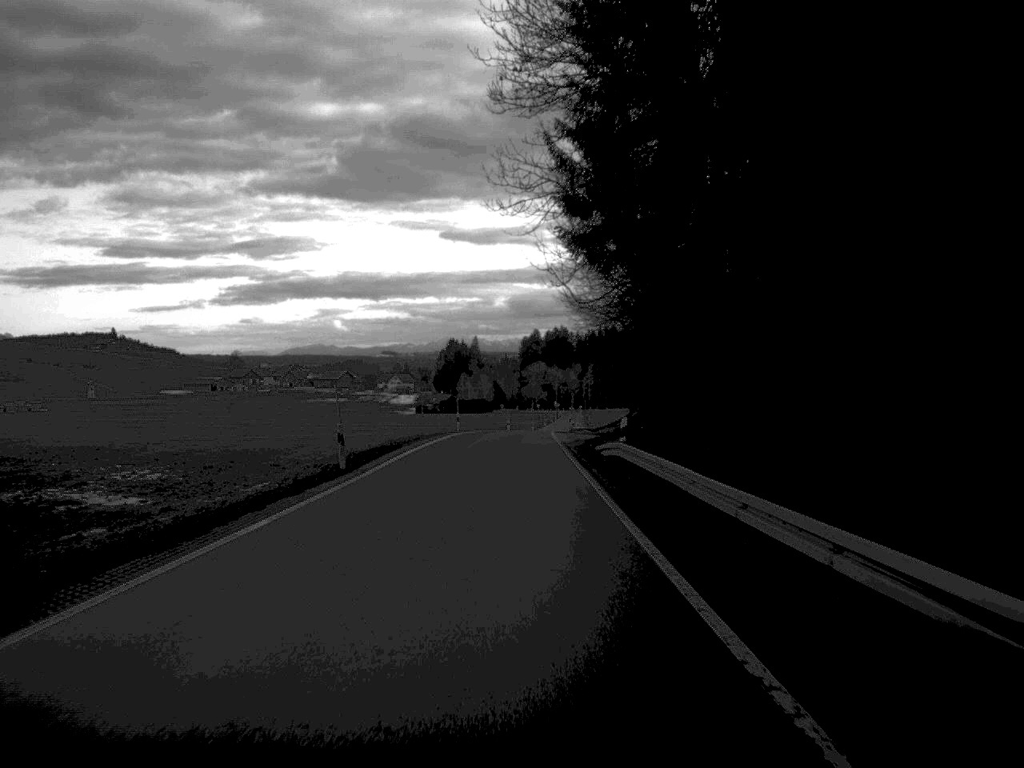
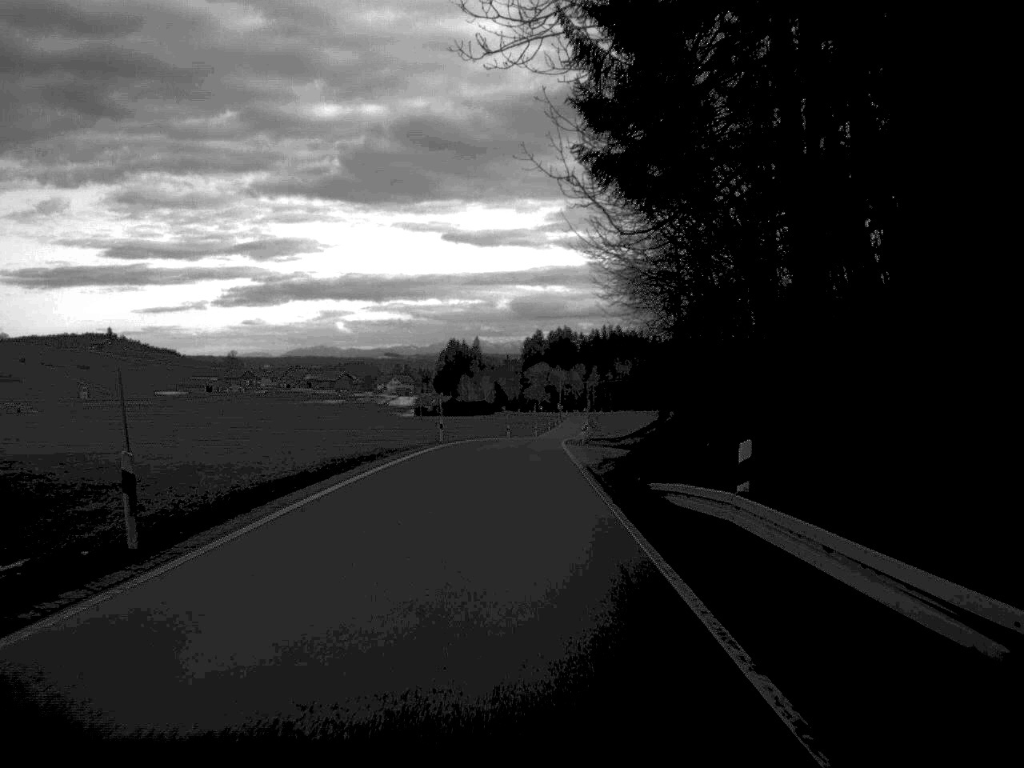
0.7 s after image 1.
(0.0, +15.9) m; 0°
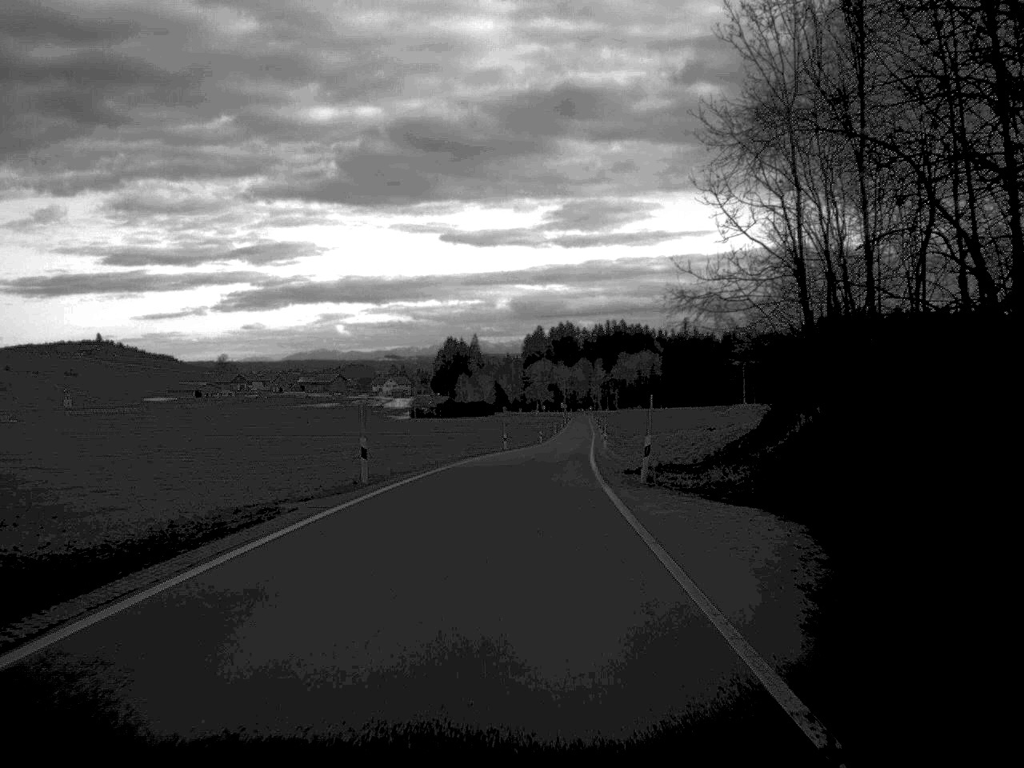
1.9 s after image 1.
(0.0, +27.4) m; 0°
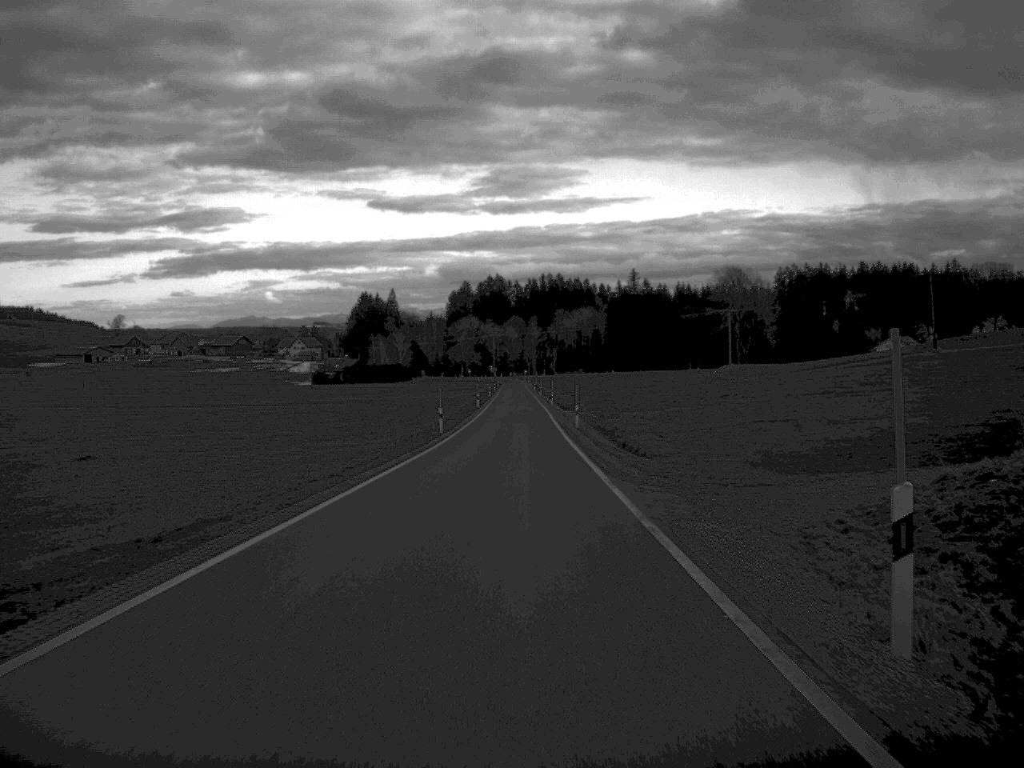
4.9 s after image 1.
(+2.0, +70.7) m; +3°
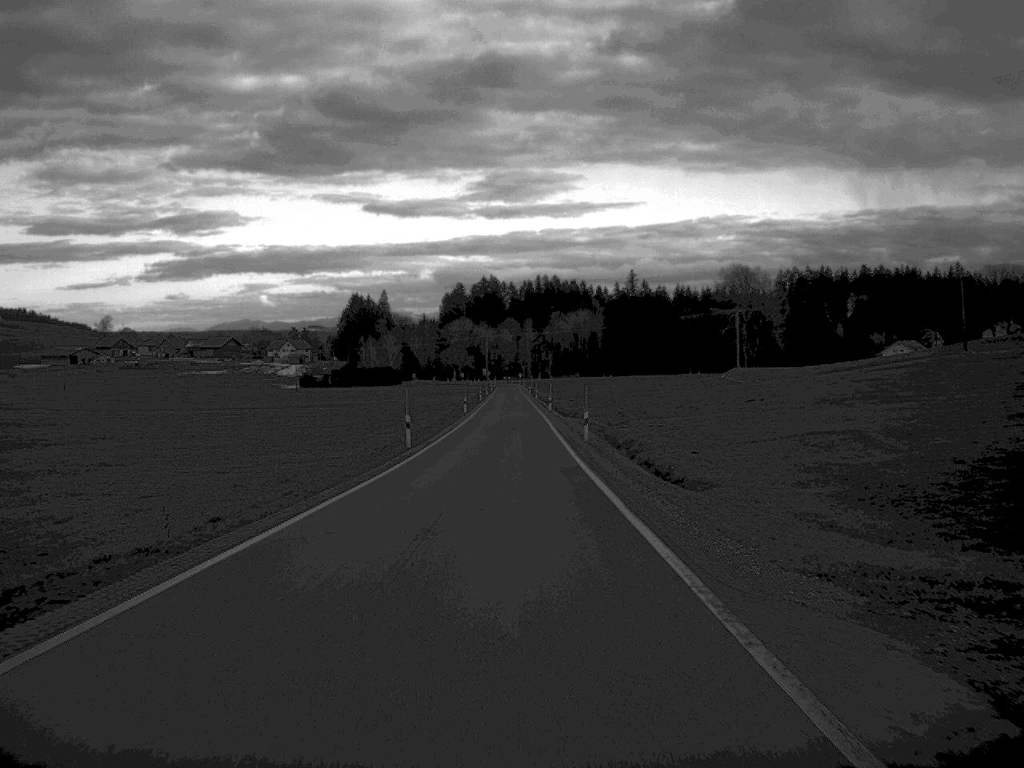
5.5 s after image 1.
(0.0, +13.6) m; 0°
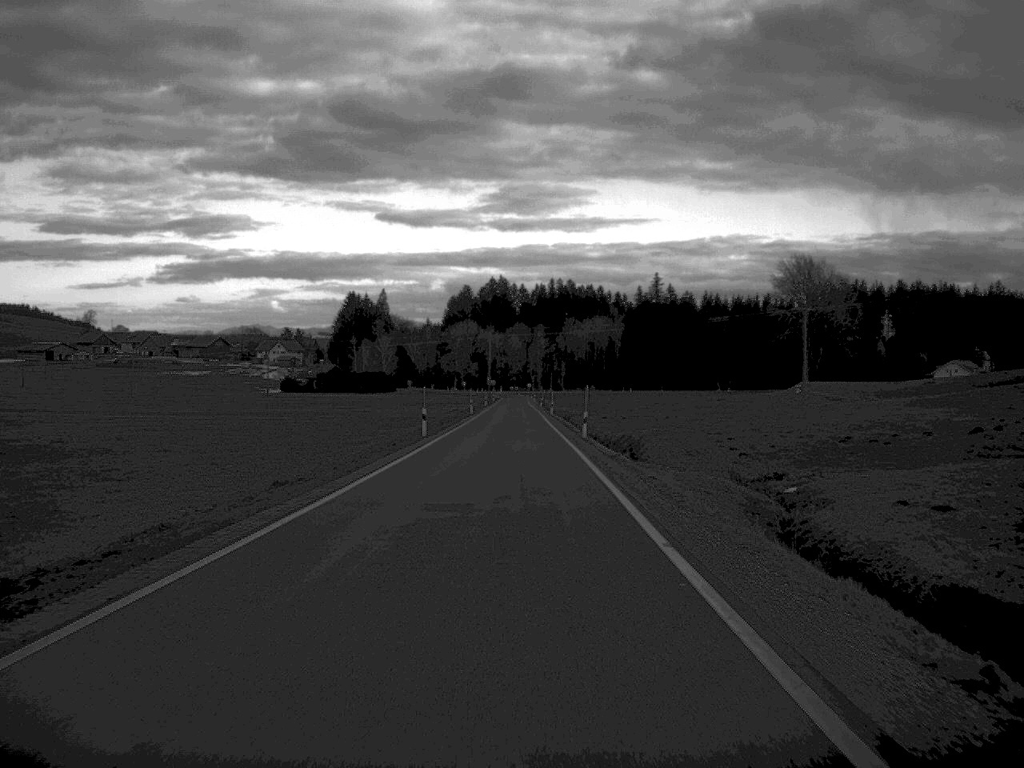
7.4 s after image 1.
(-0.2, +44.1) m; 0°
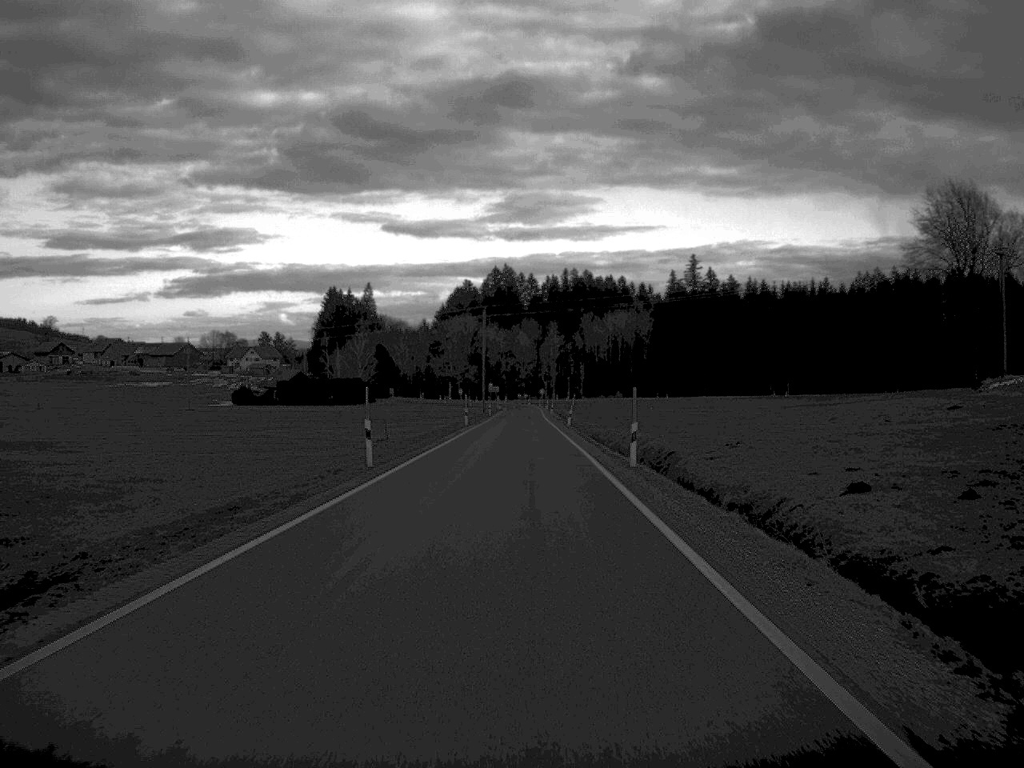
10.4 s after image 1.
(-0.3, +68.9) m; -1°
